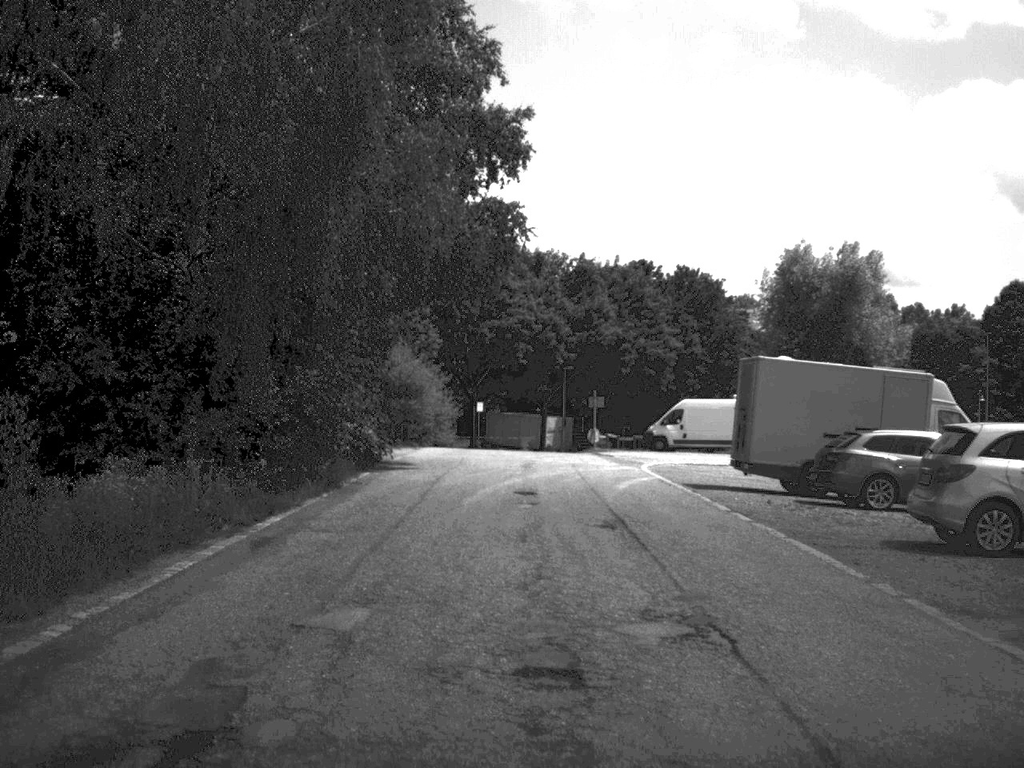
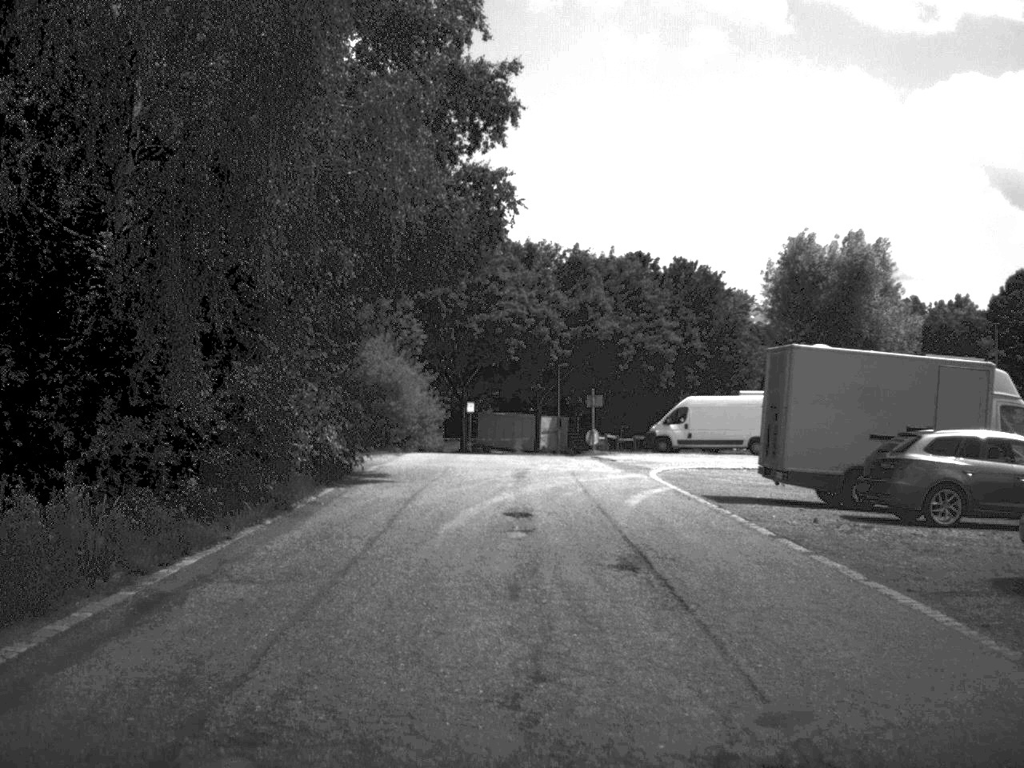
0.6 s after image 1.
(0.0, +3.9) m; 0°
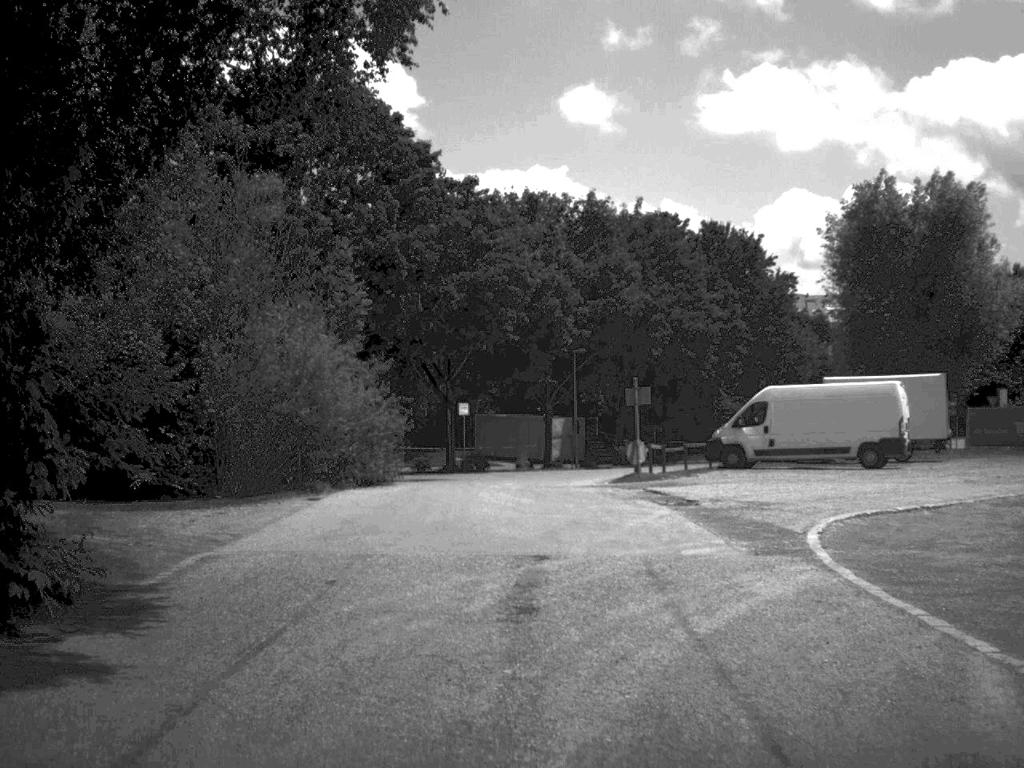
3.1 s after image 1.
(0.0, +16.6) m; 0°
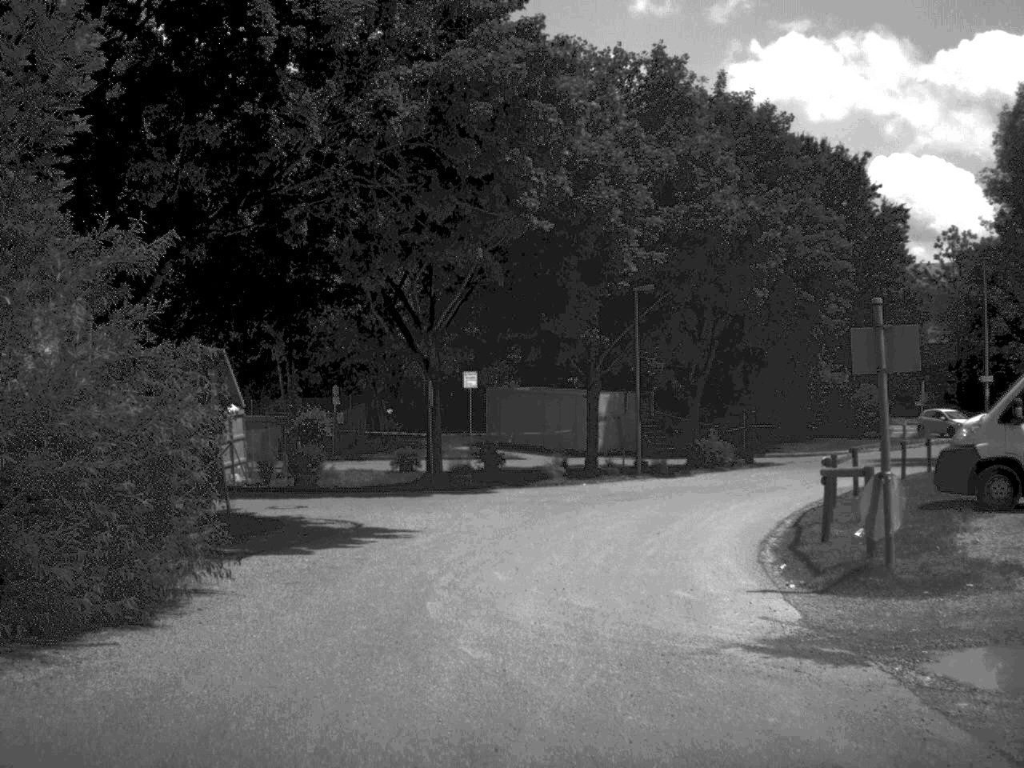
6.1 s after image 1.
(-0.2, +19.6) m; -1°
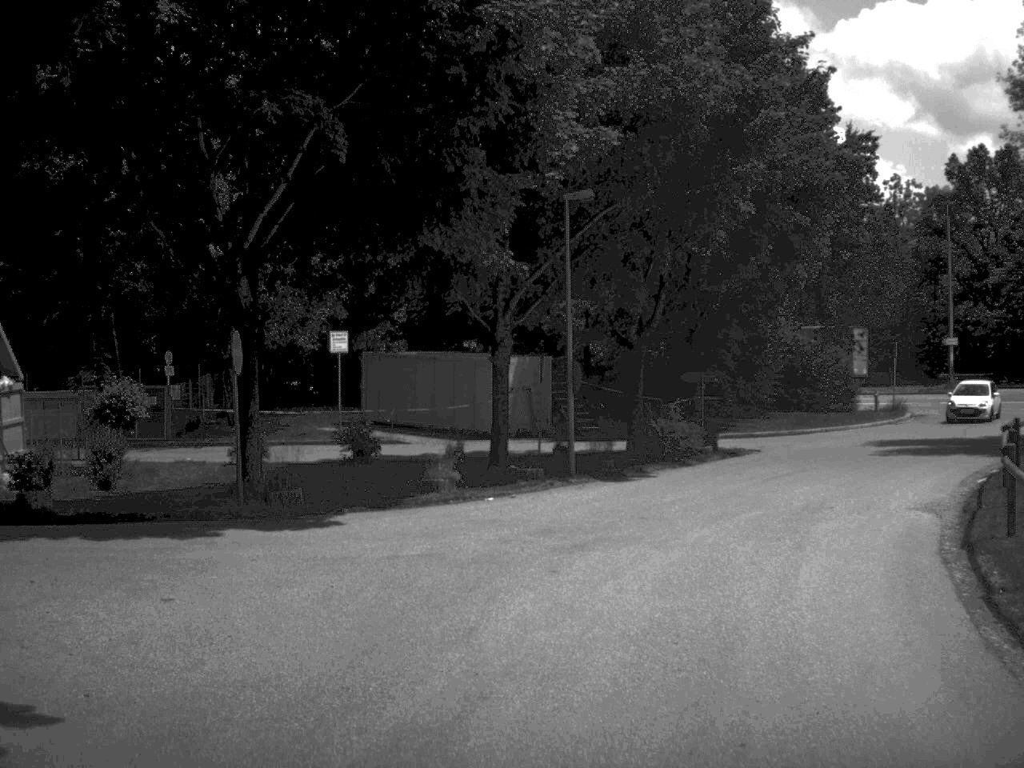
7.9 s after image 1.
(+0.2, +11.2) m; +5°
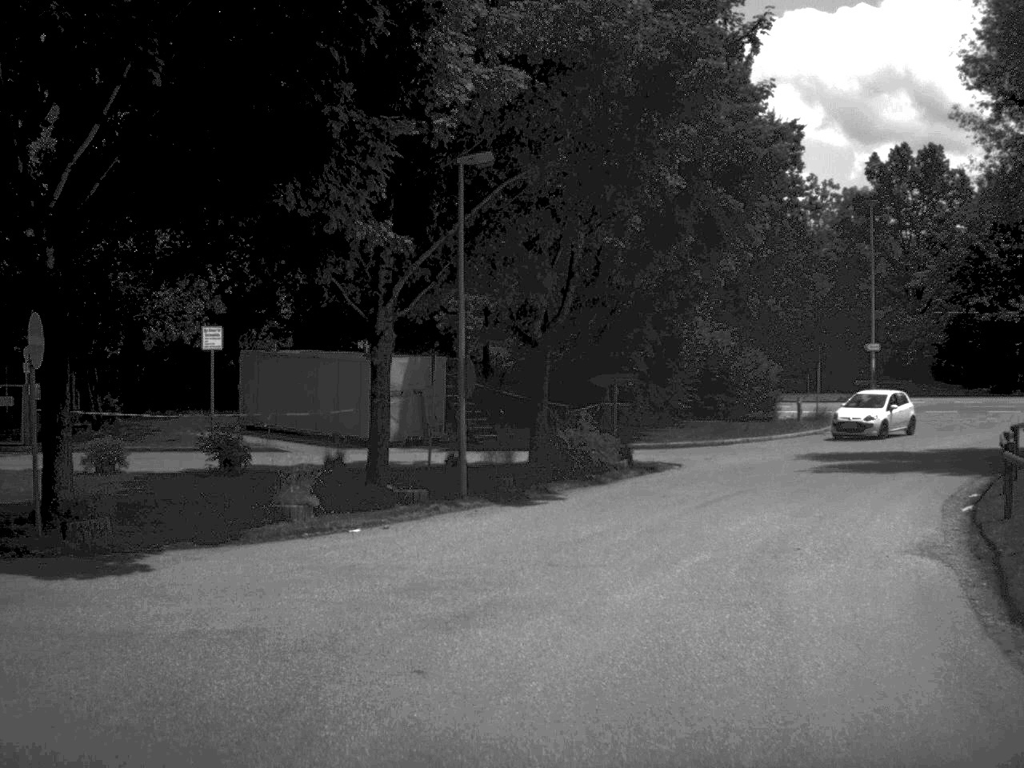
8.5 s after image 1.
(+0.1, +3.8) m; +4°
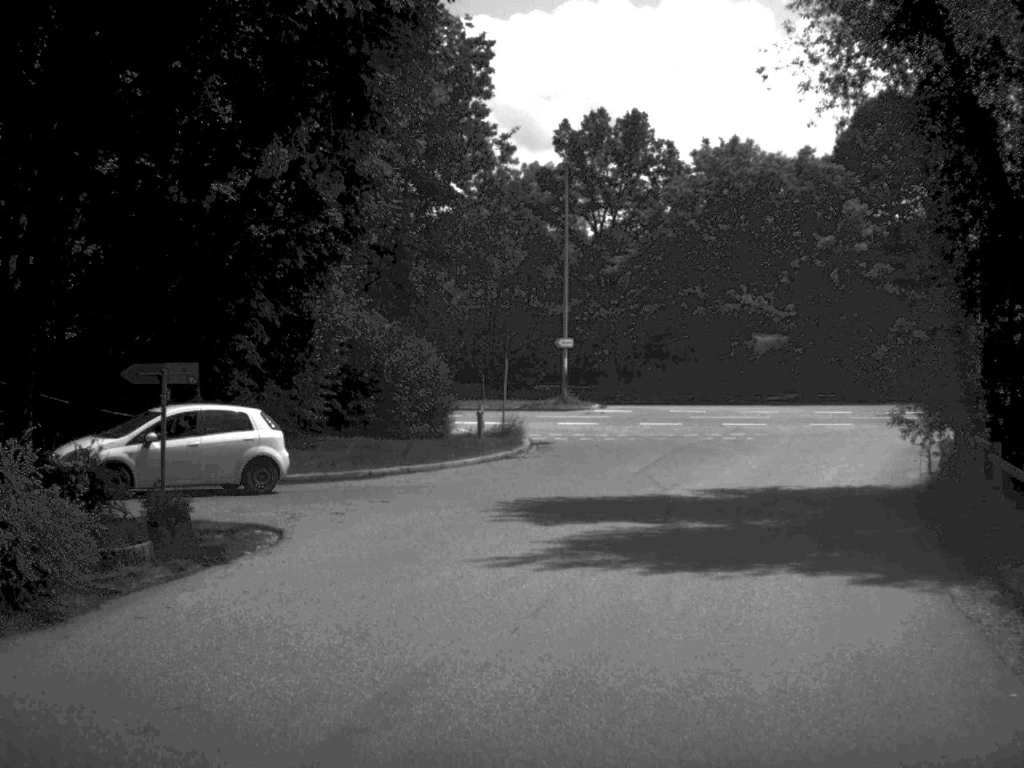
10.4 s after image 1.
(+1.8, +12.8) m; +15°
